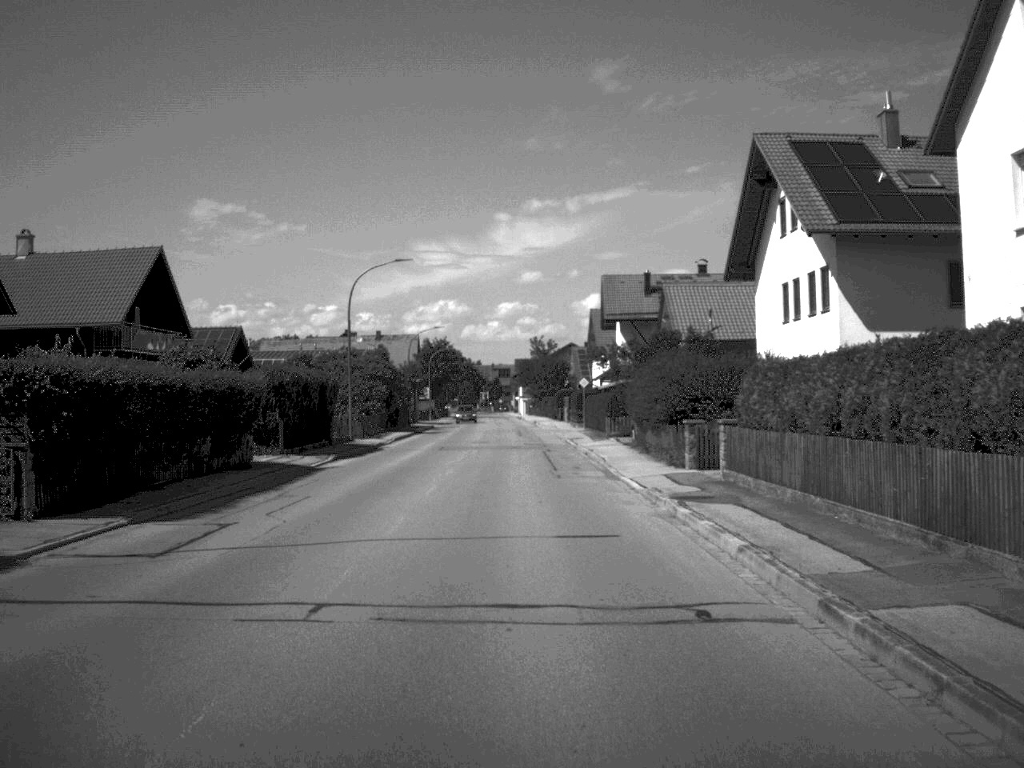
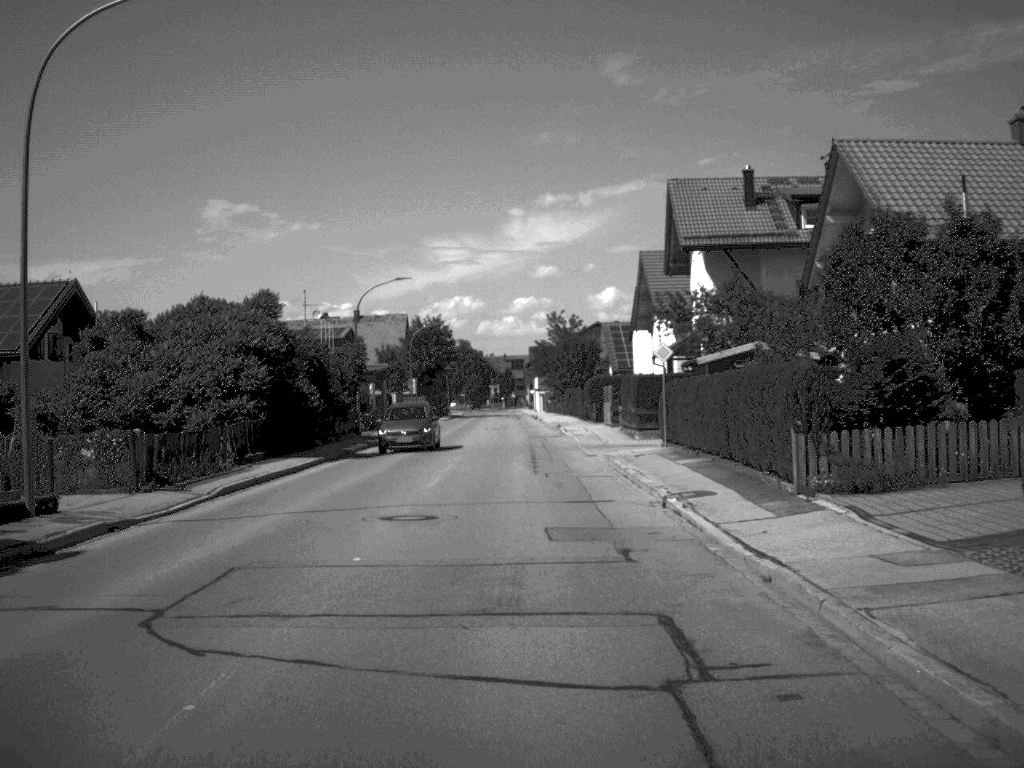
(-0.2, +34.8) m; -1°
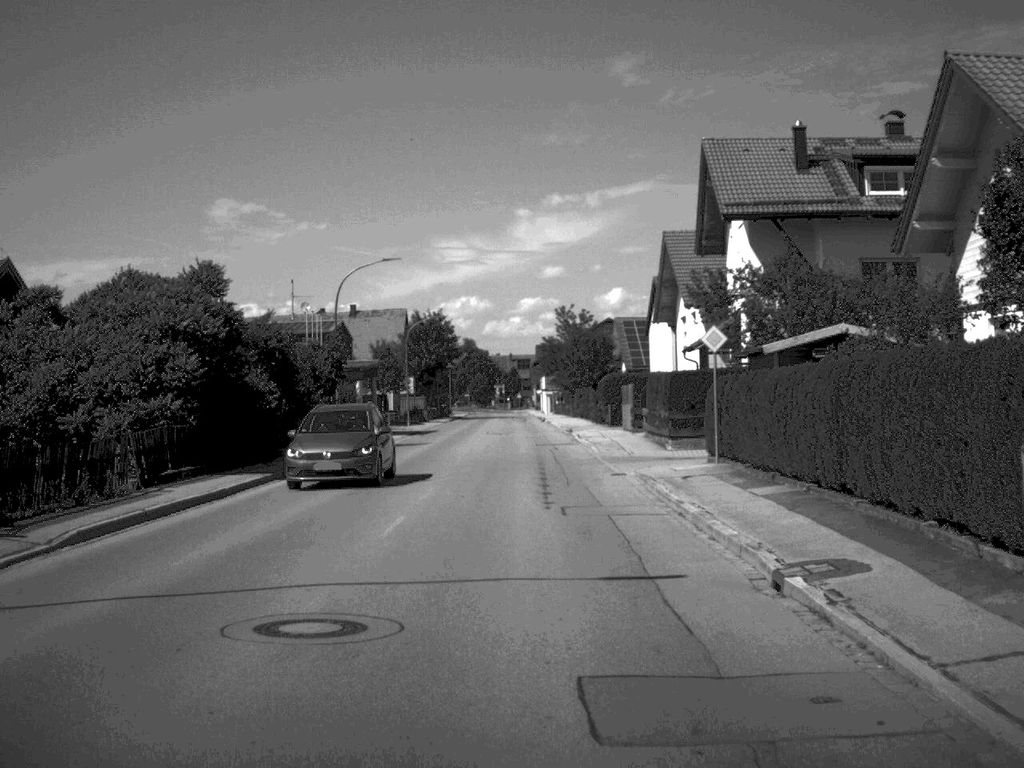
(0.0, +8.1) m; 0°
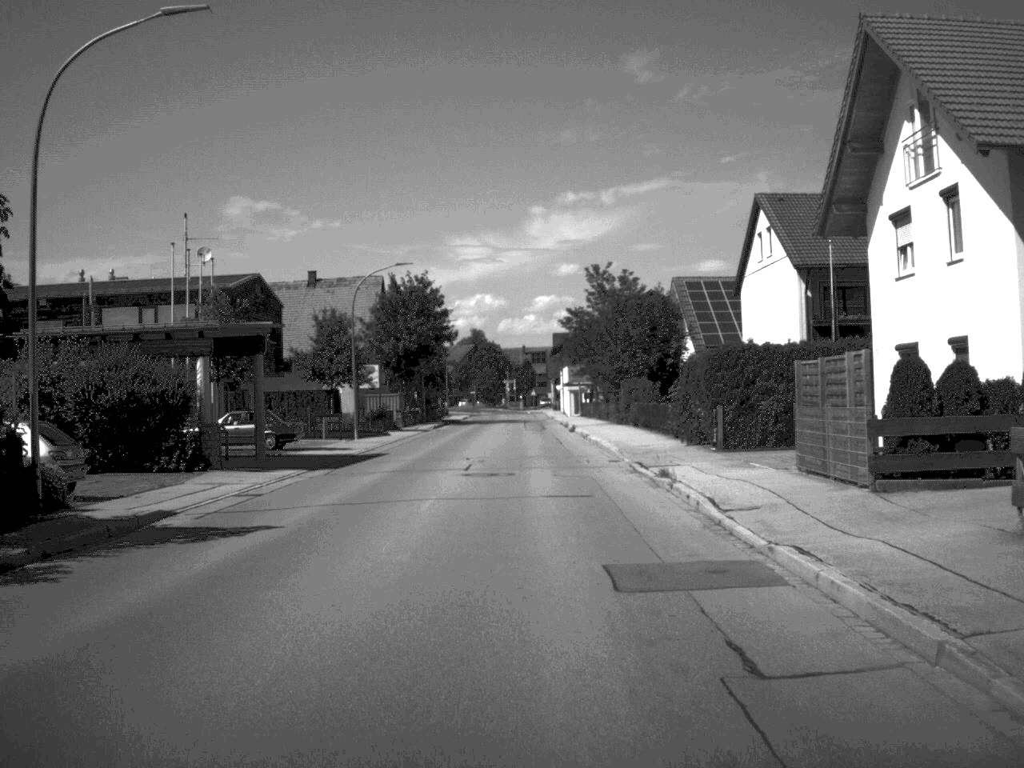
(-0.3, +32.8) m; -1°
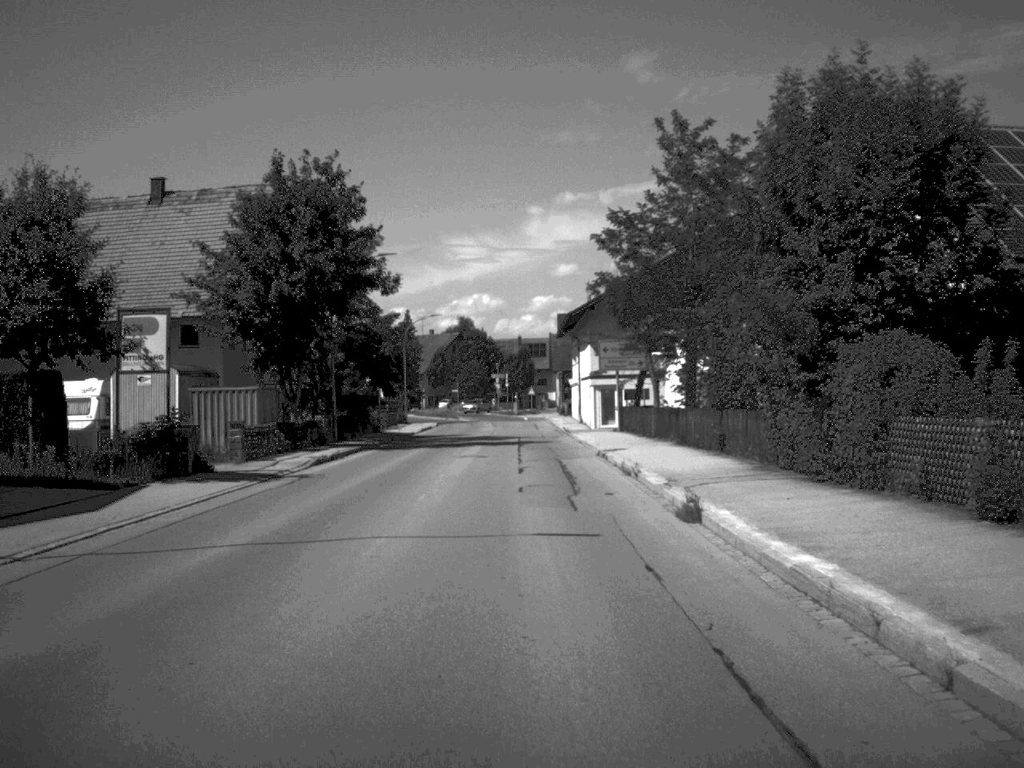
(-0.1, +41.5) m; 0°
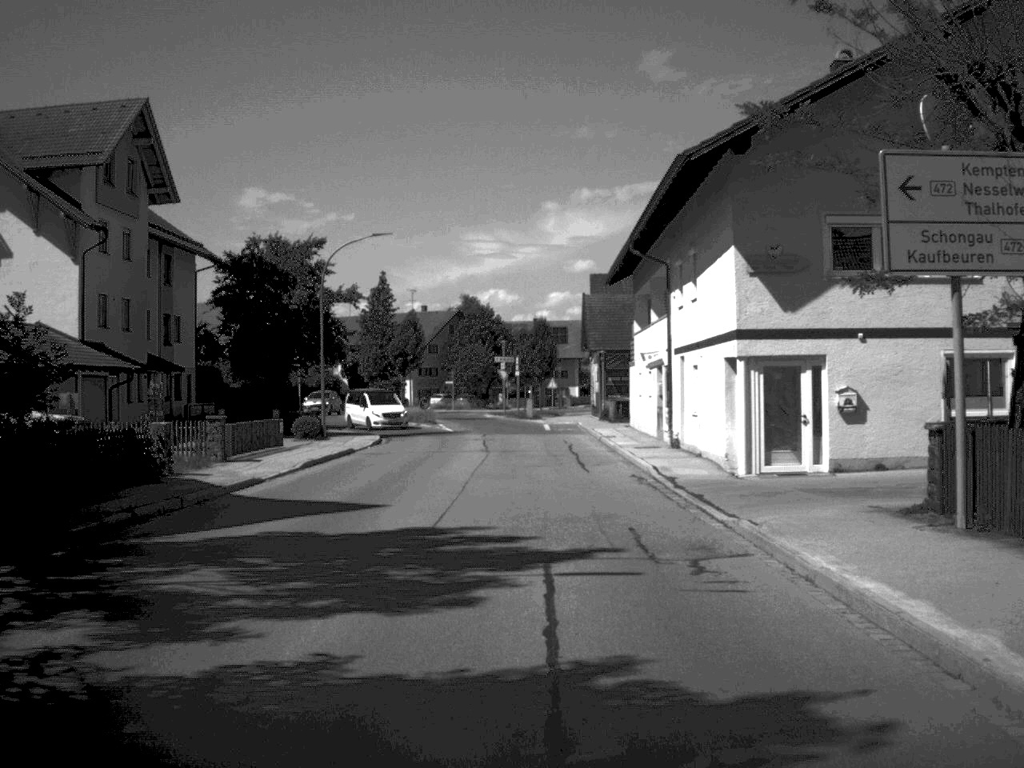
(-0.4, +40.6) m; -1°
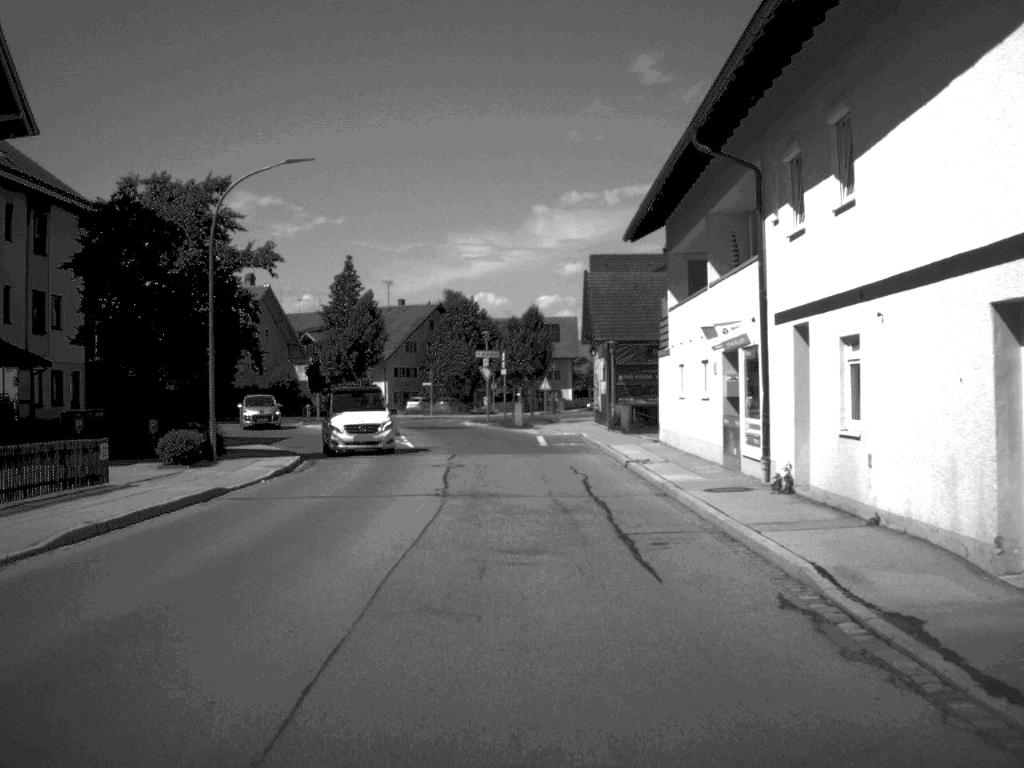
(0.0, +15.0) m; 0°
